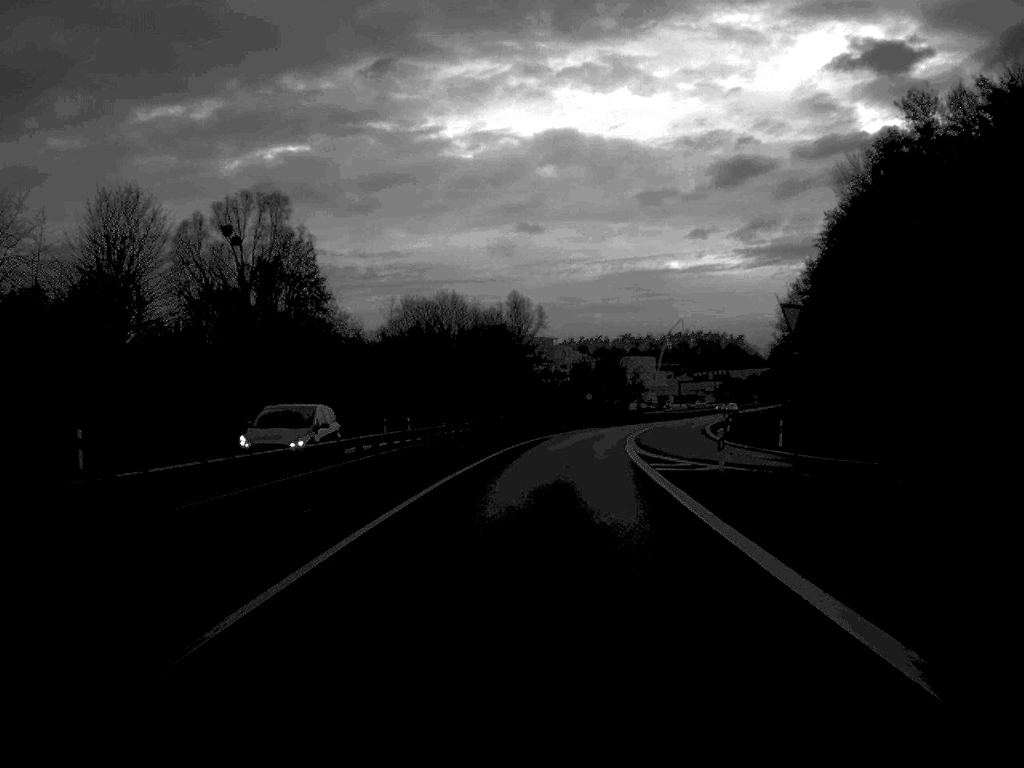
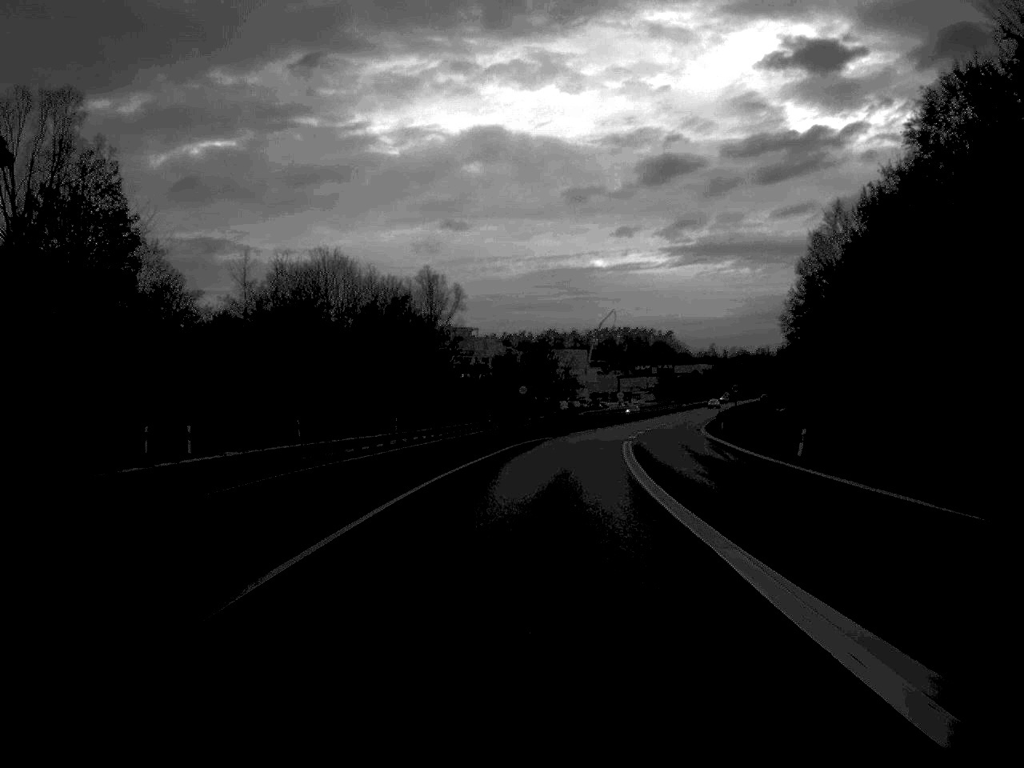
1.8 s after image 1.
(+1.1, +37.9) m; +3°
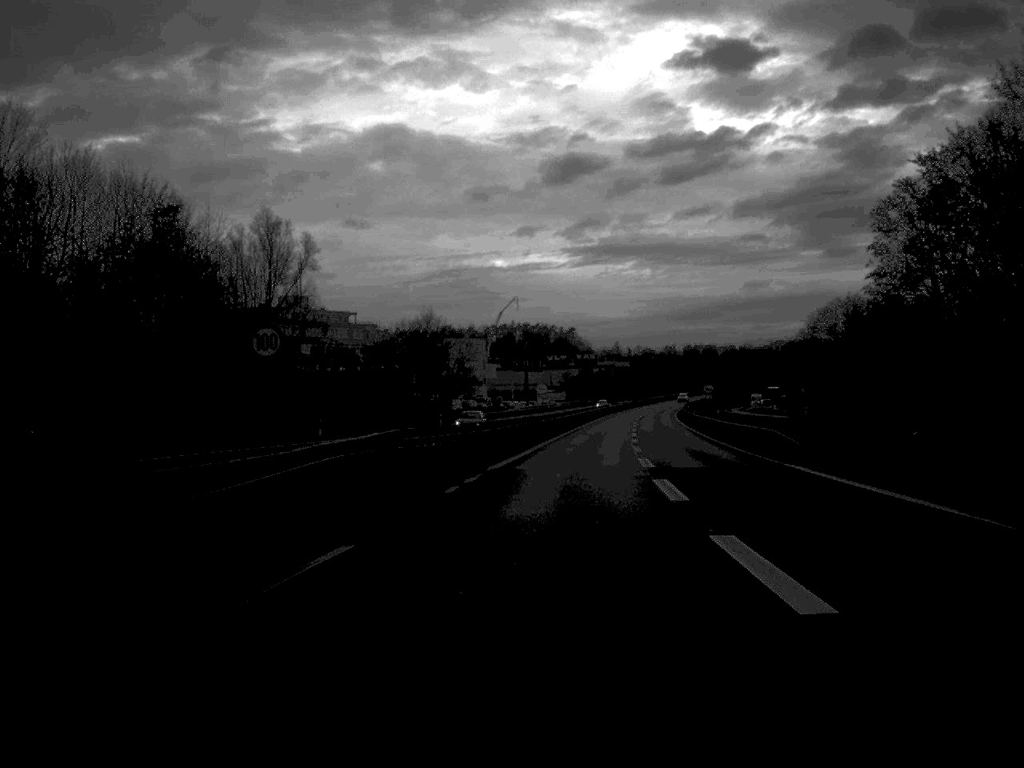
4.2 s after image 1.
(+2.1, +53.2) m; +5°
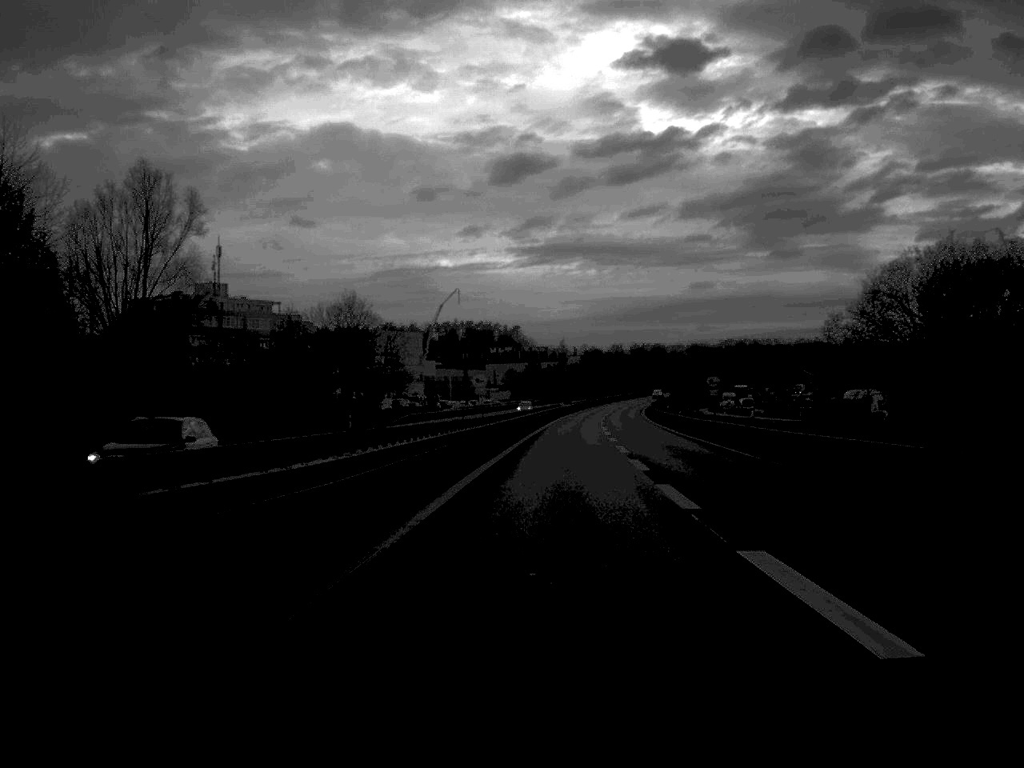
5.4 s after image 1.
(+0.6, +26.4) m; +3°
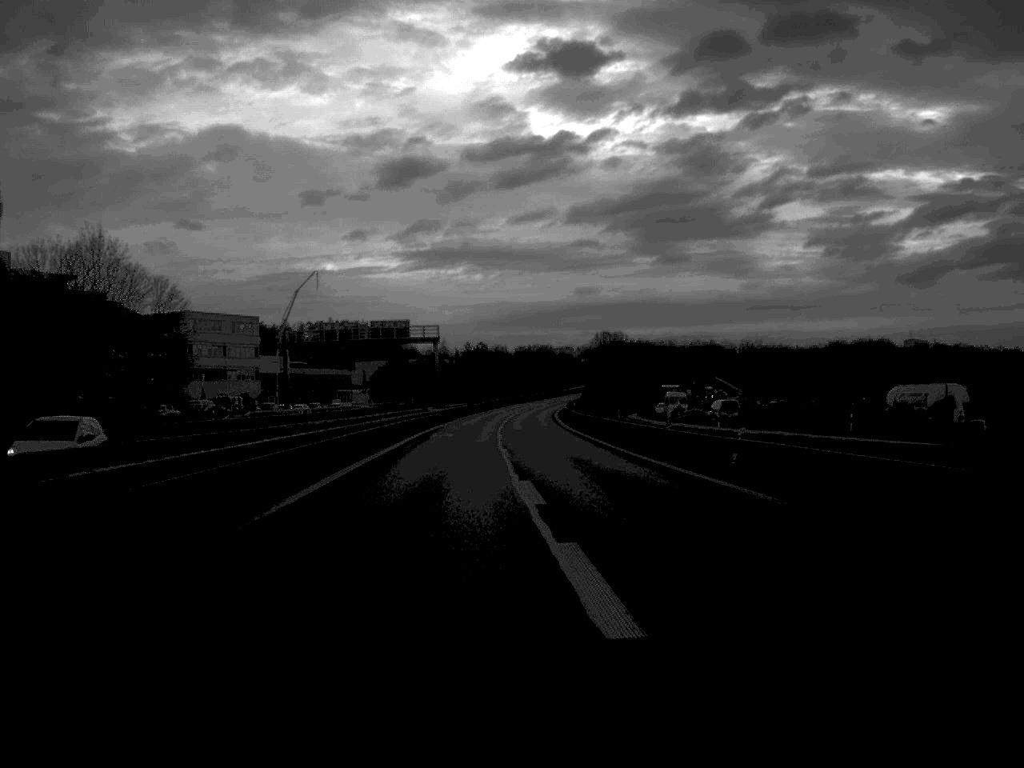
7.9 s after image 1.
(+2.8, +58.3) m; +5°
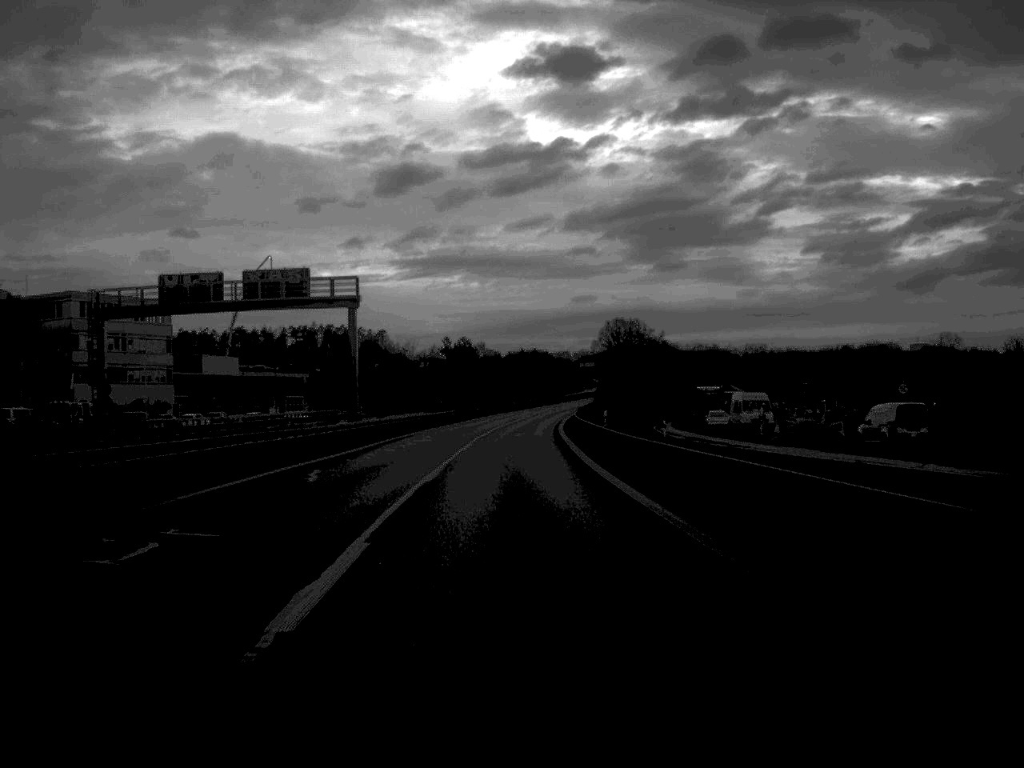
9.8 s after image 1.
(+0.5, +47.3) m; 0°
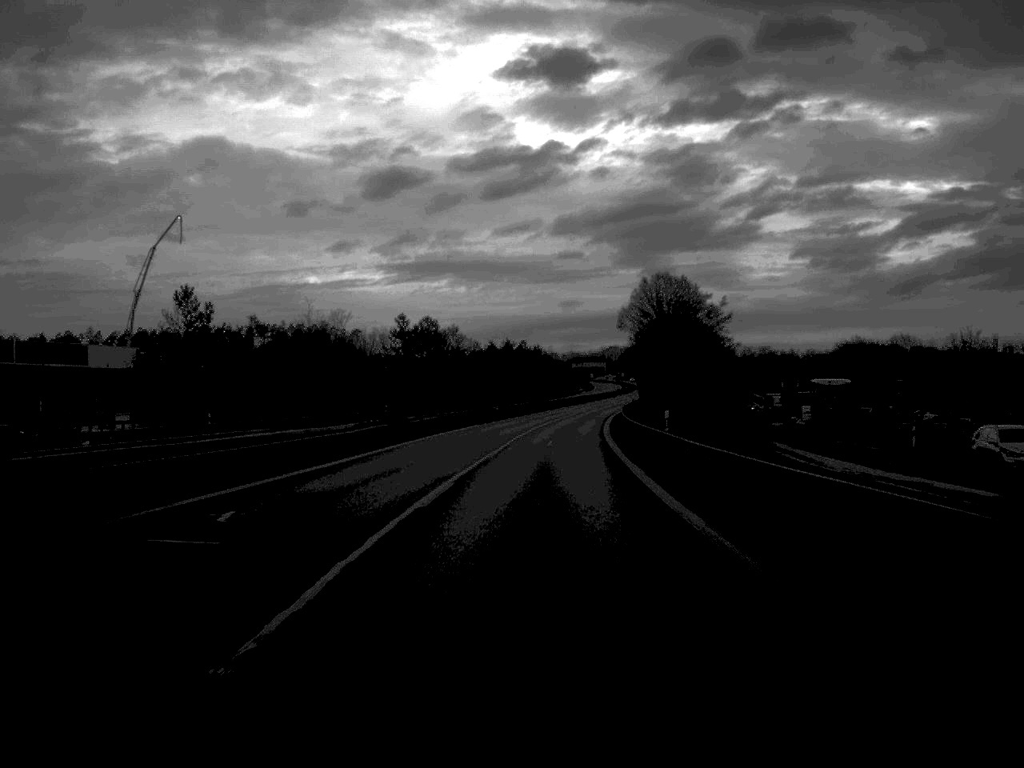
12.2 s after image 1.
(-0.3, +61.0) m; +1°
